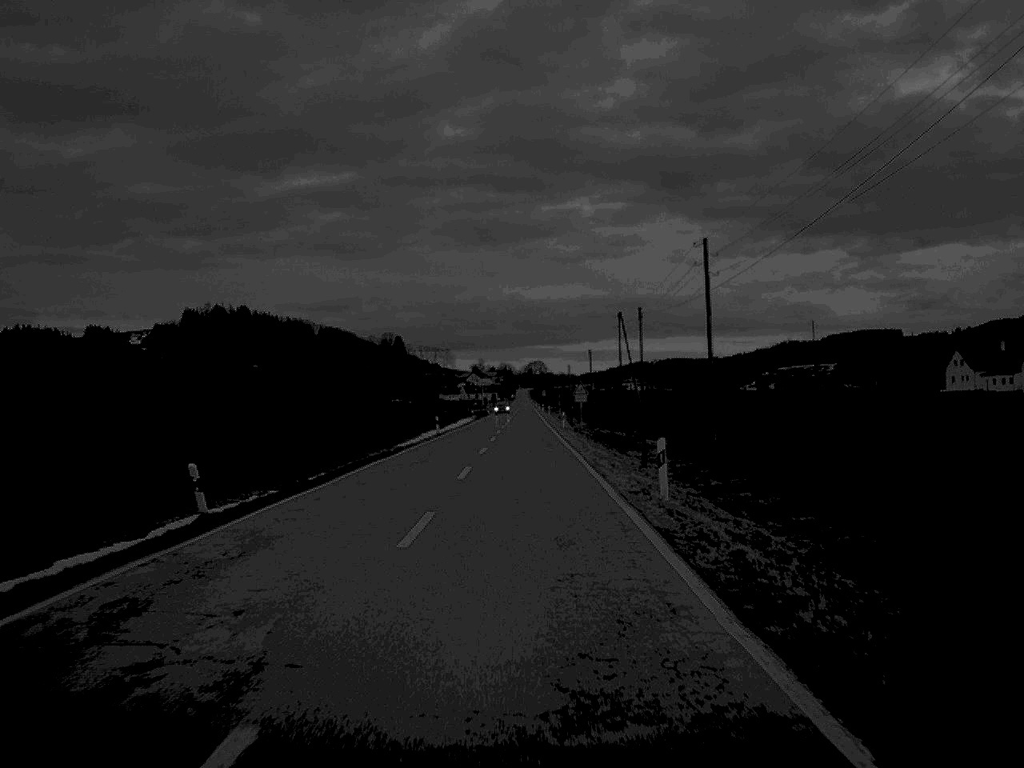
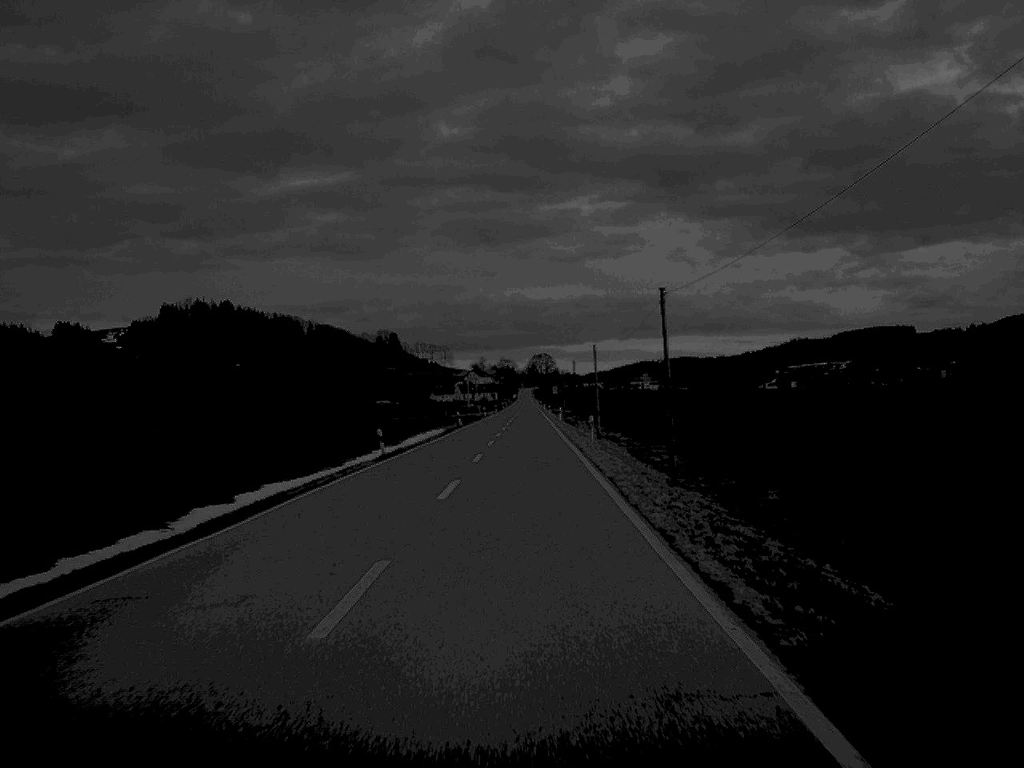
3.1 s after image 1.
(+0.1, +78.4) m; 0°
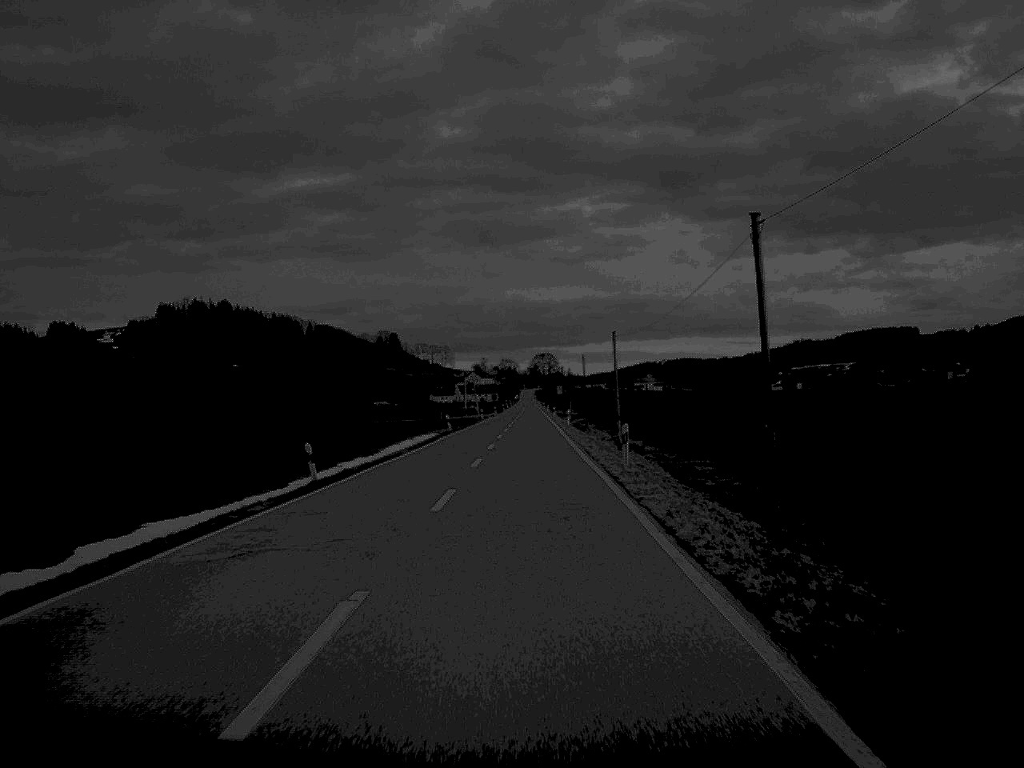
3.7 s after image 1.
(0.0, +14.8) m; 0°
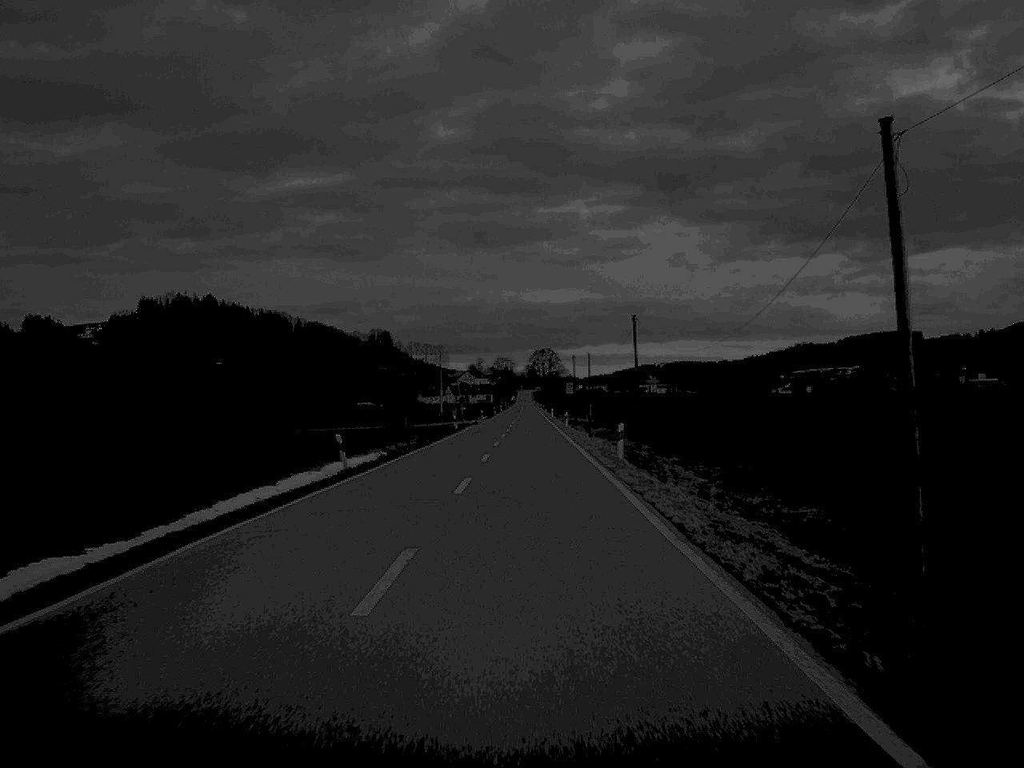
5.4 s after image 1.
(0.0, +45.0) m; 0°
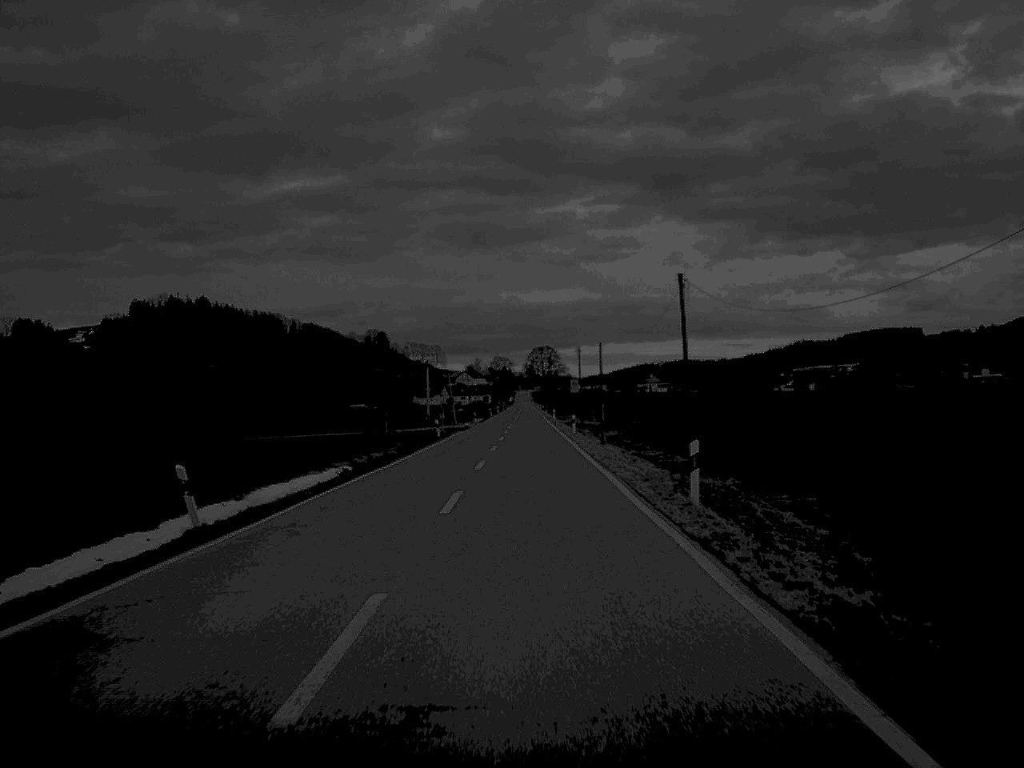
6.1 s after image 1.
(0.0, +15.5) m; 0°
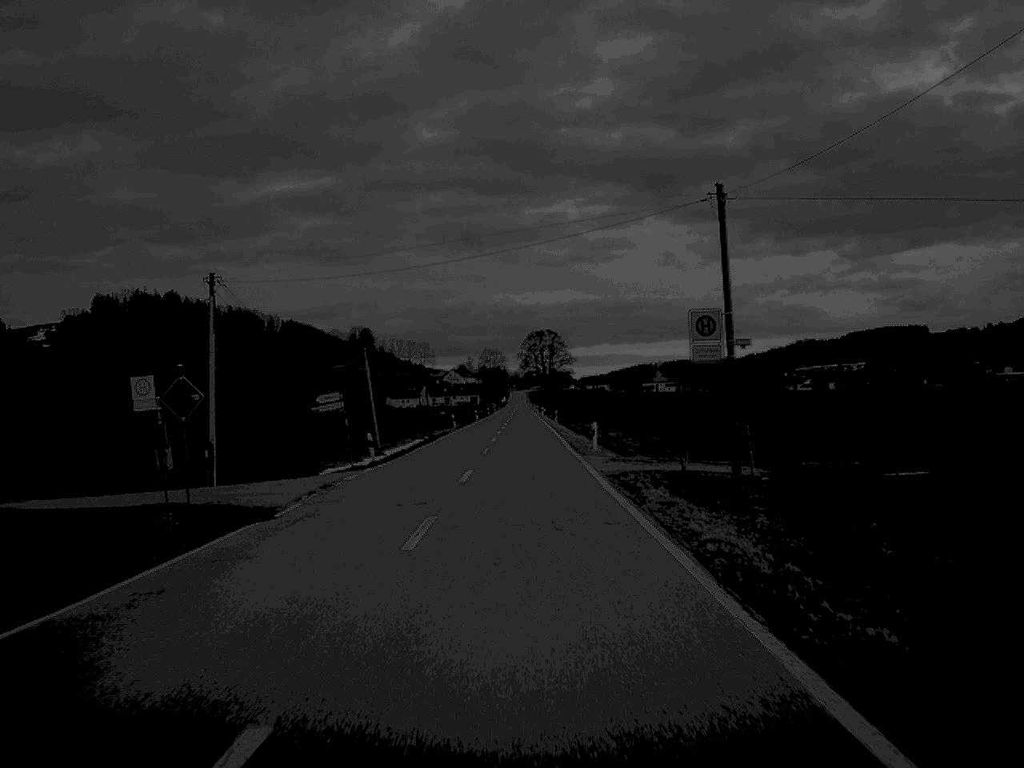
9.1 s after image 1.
(+0.3, +77.1) m; 0°
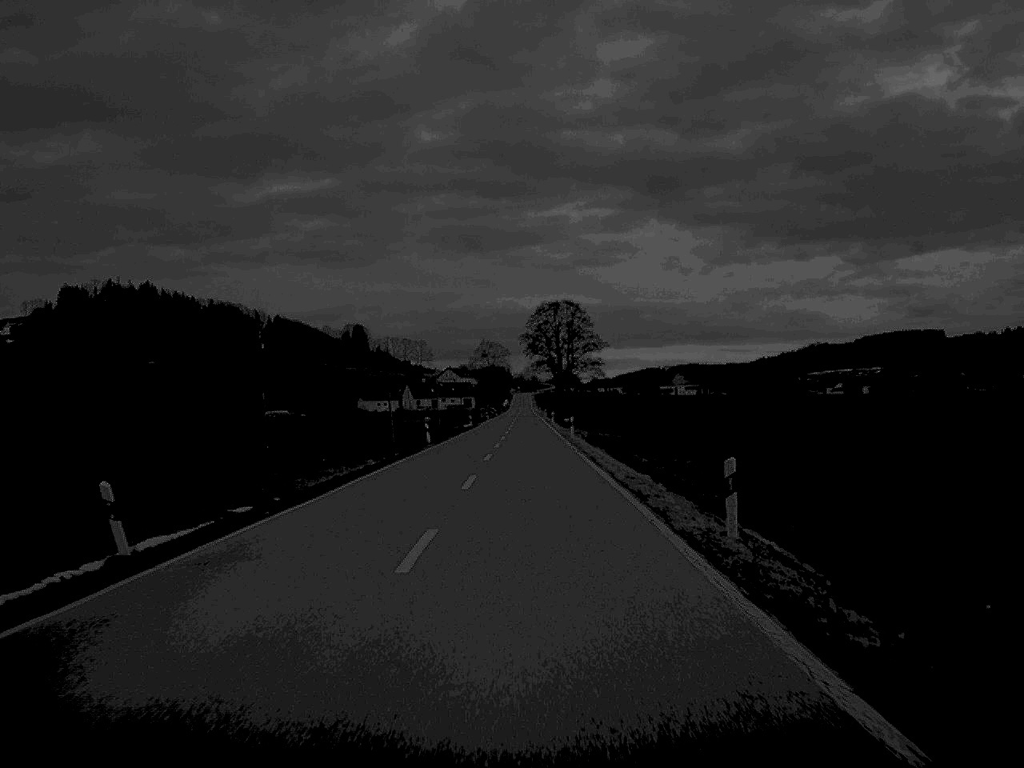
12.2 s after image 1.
(-0.2, +77.1) m; 0°
